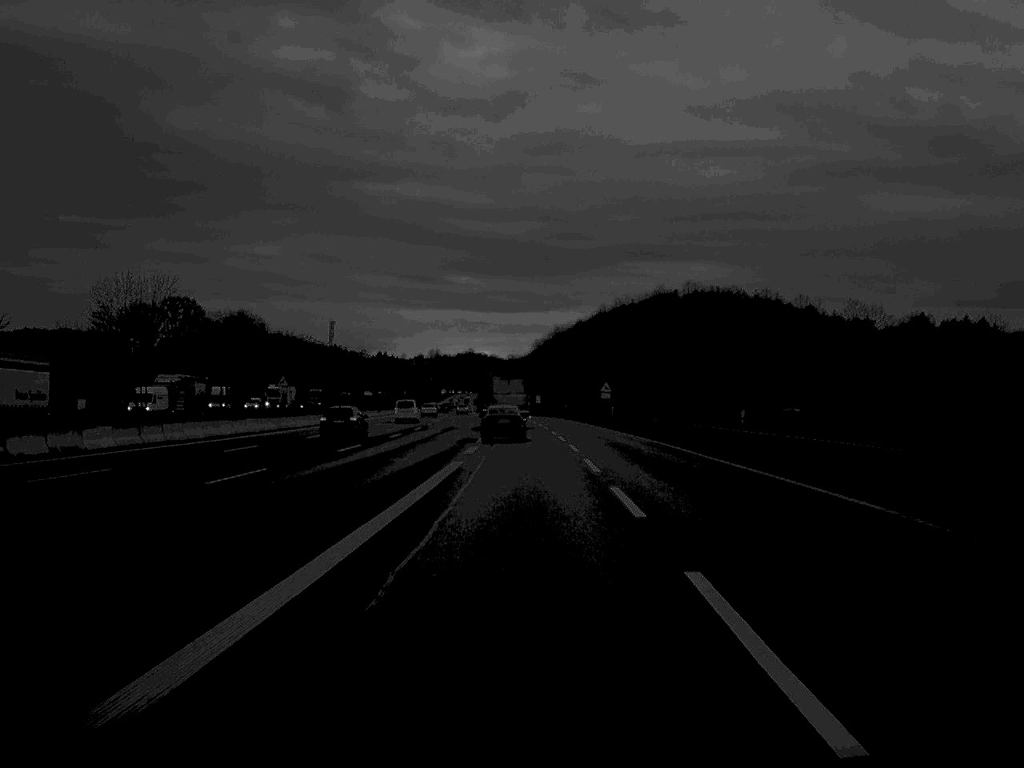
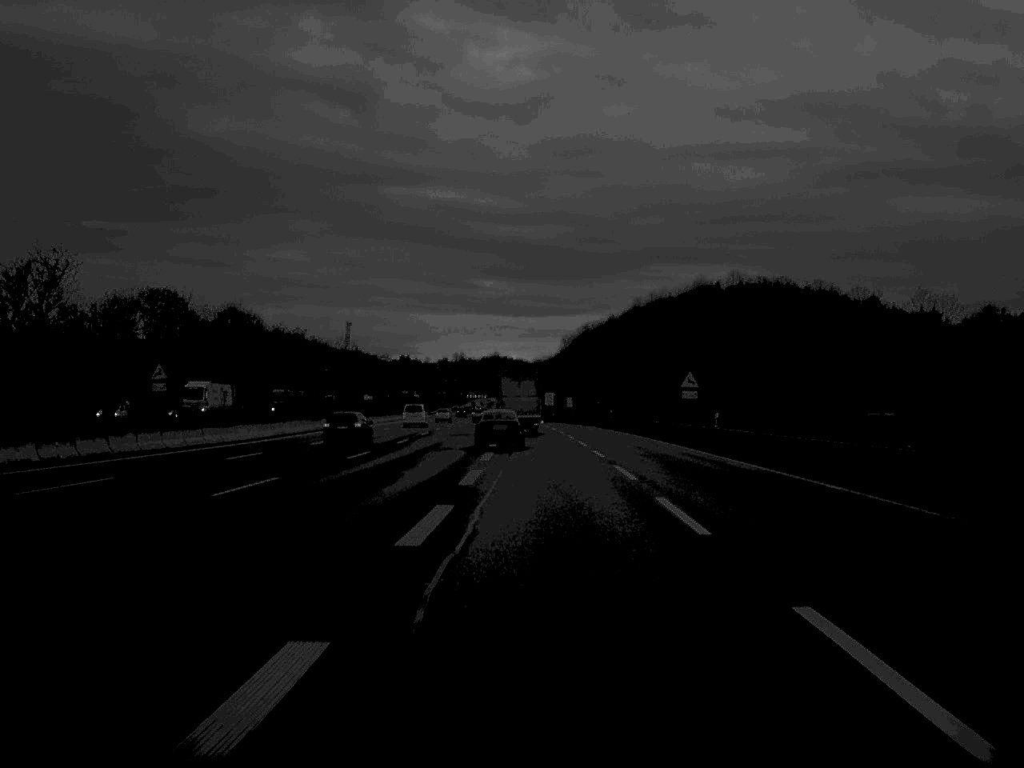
(-0.3, +37.7) m; -1°
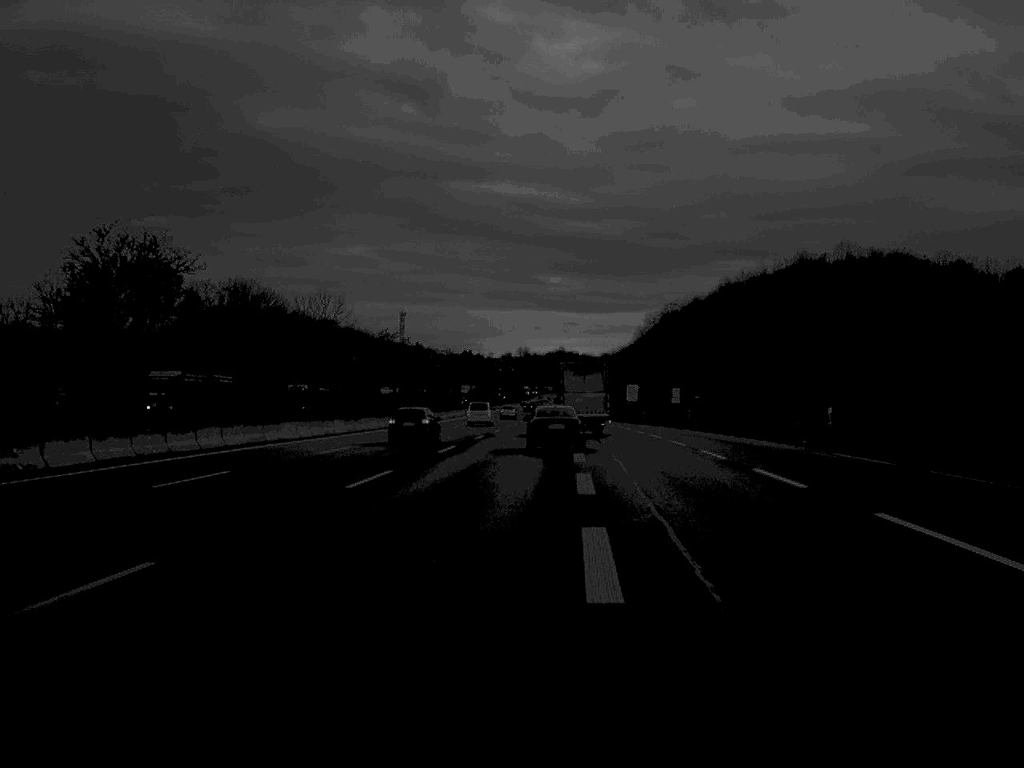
(-1.6, +52.3) m; -3°
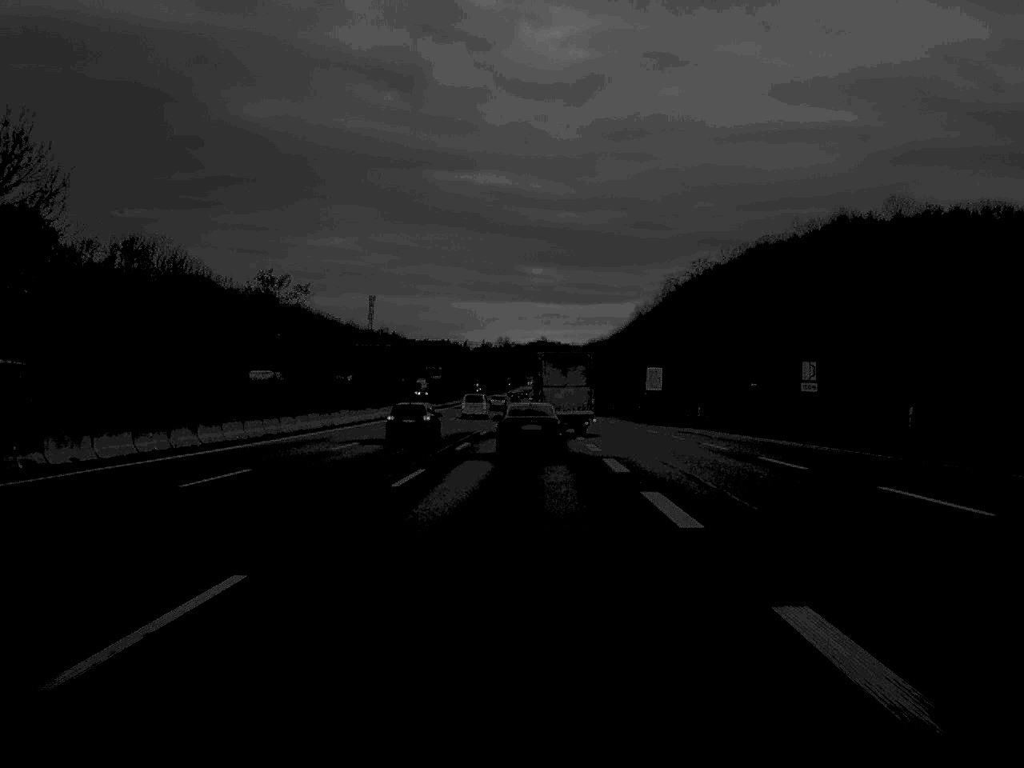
(+0.3, +54.2) m; +1°
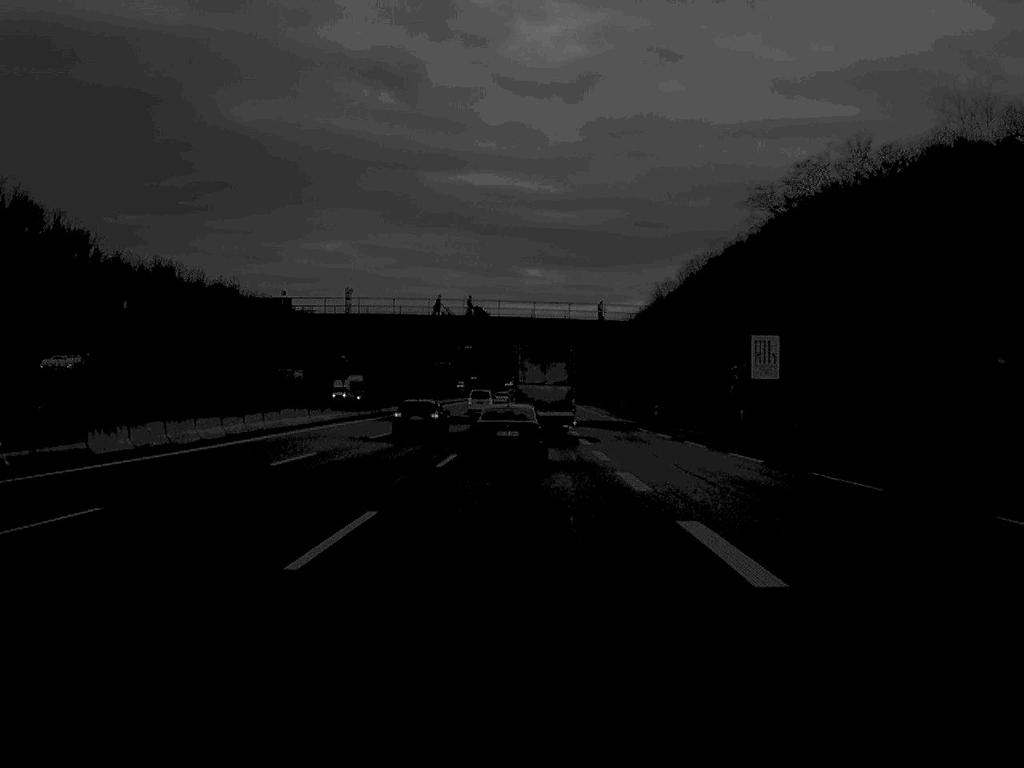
(+0.2, +64.5) m; 0°
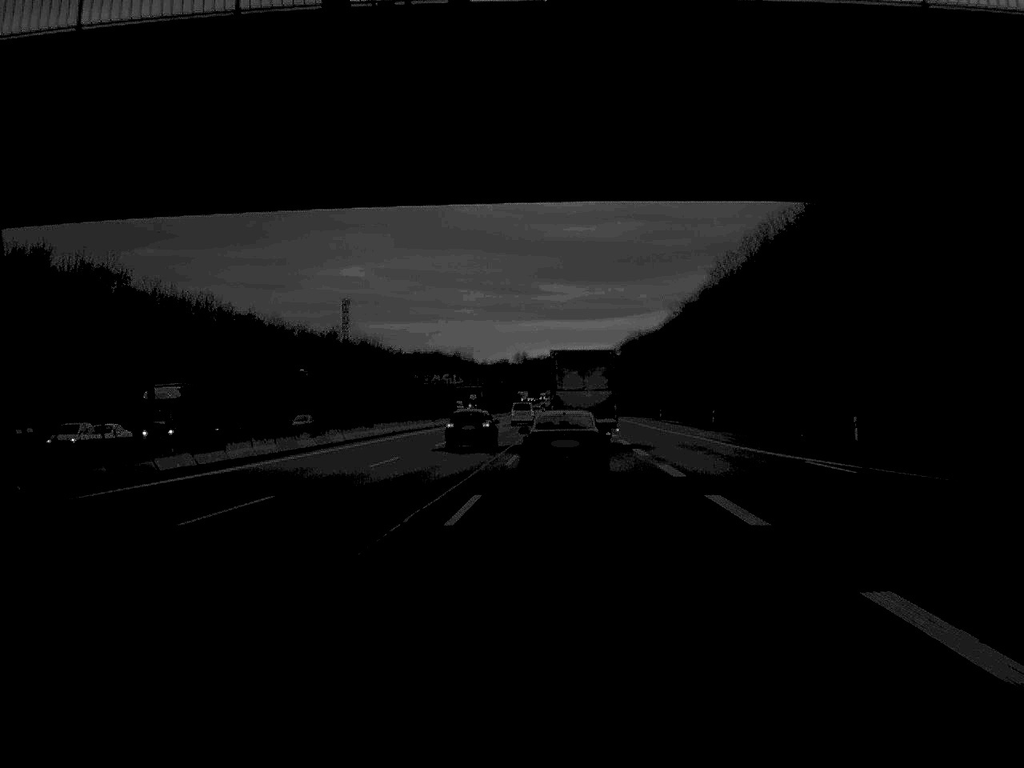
(-0.2, +65.8) m; -1°
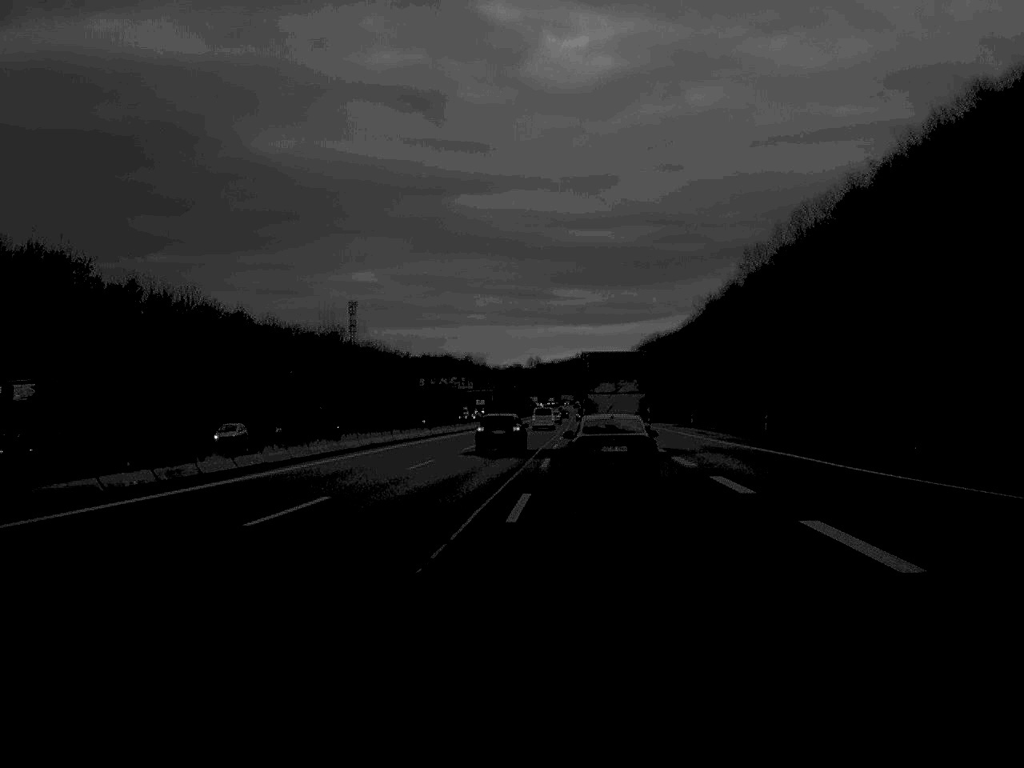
(-0.1, +17.0) m; -1°
